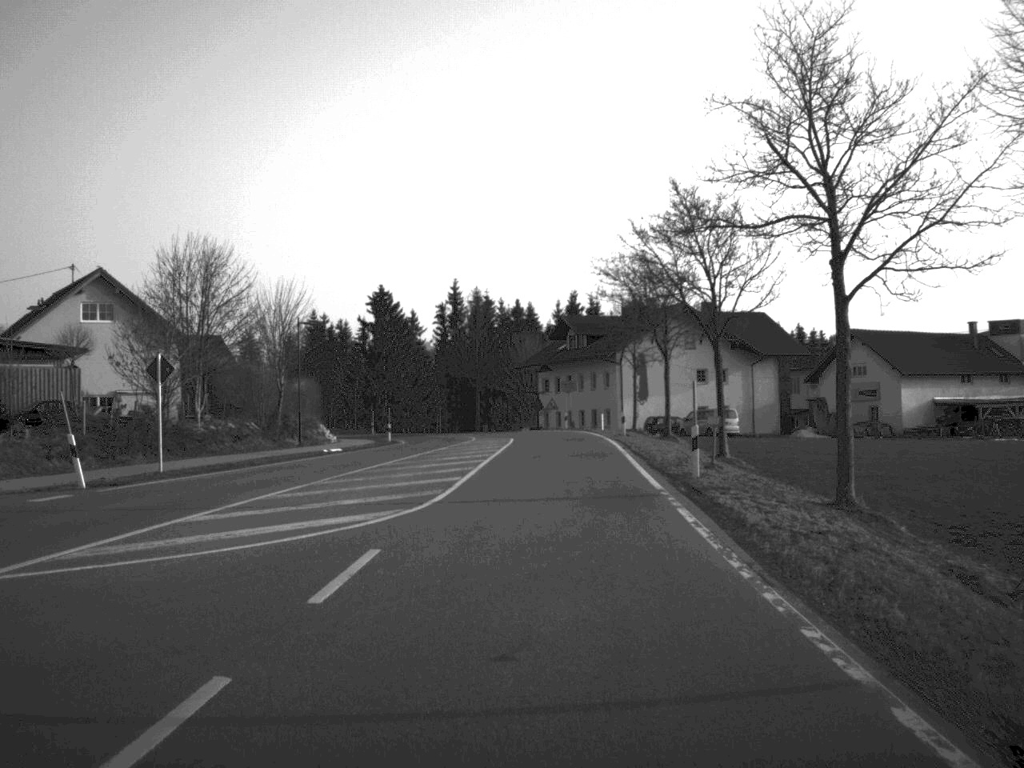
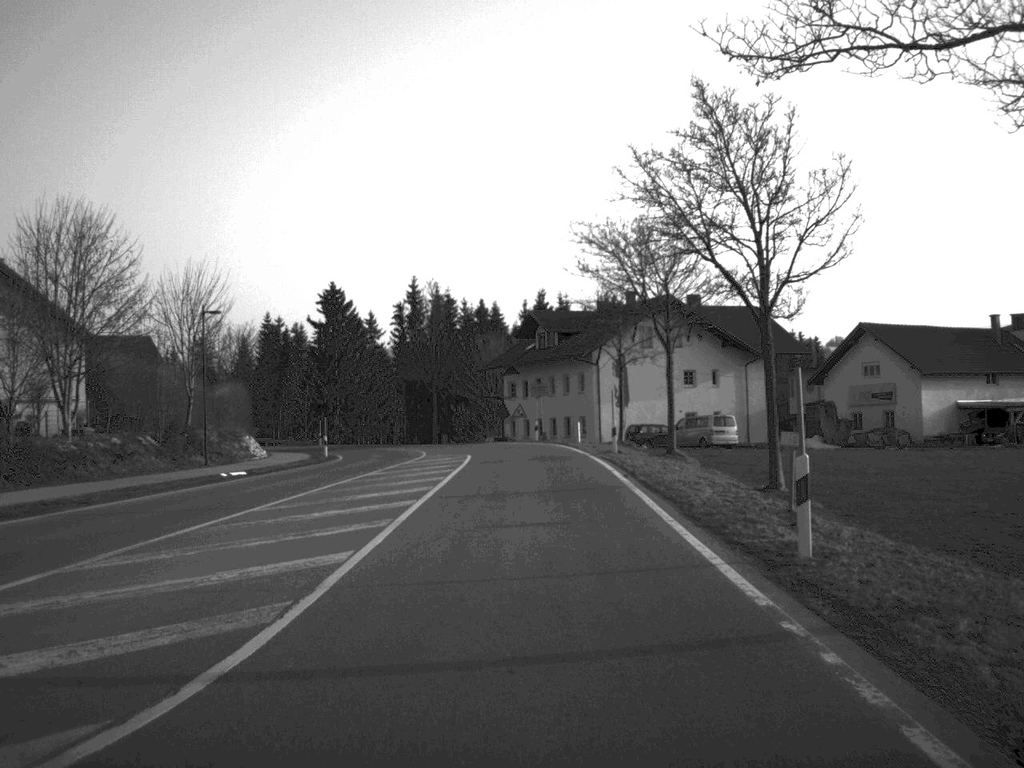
(+0.2, +11.7) m; +1°
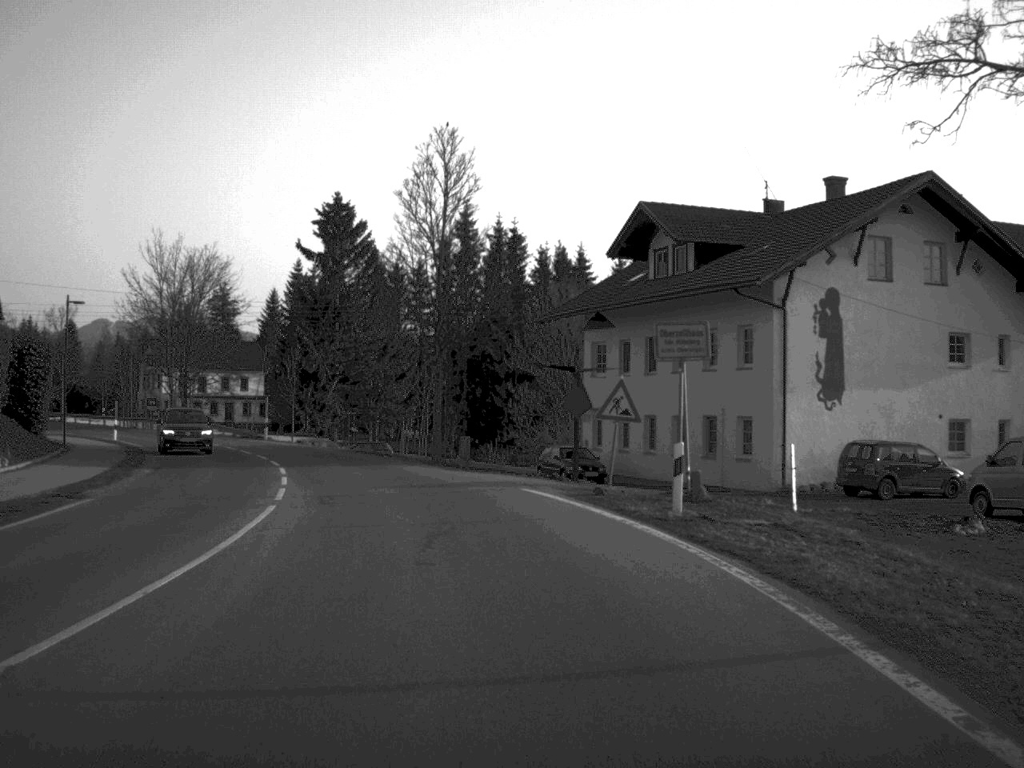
(-0.5, +43.8) m; -4°
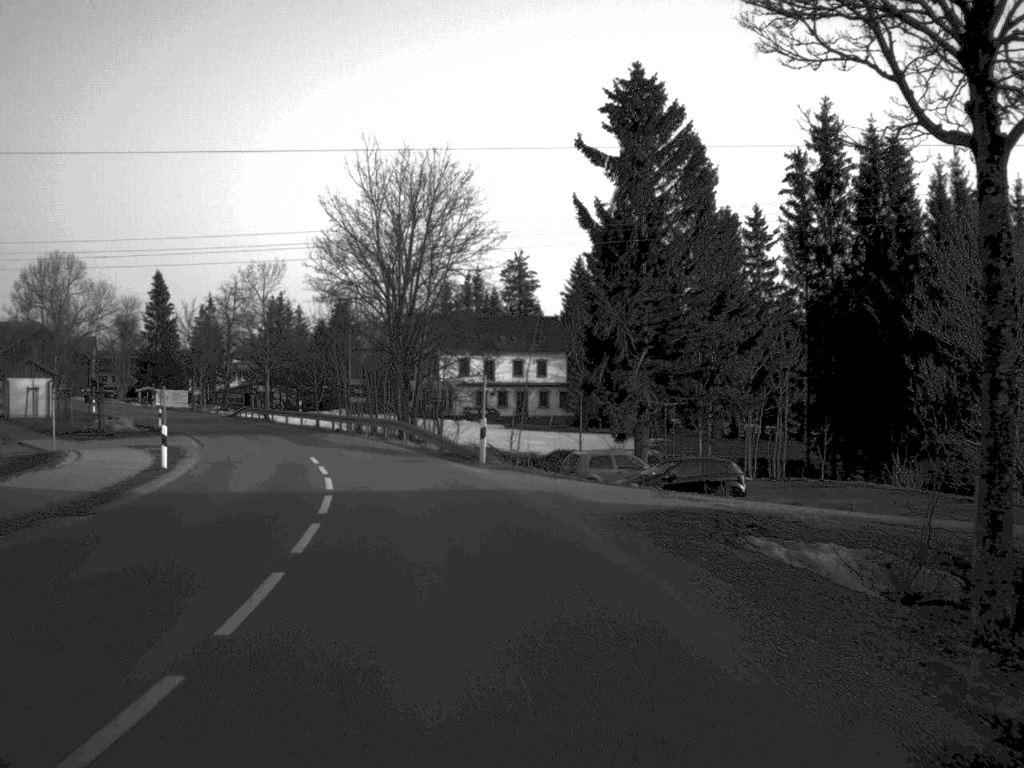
(-3.8, +31.7) m; -15°
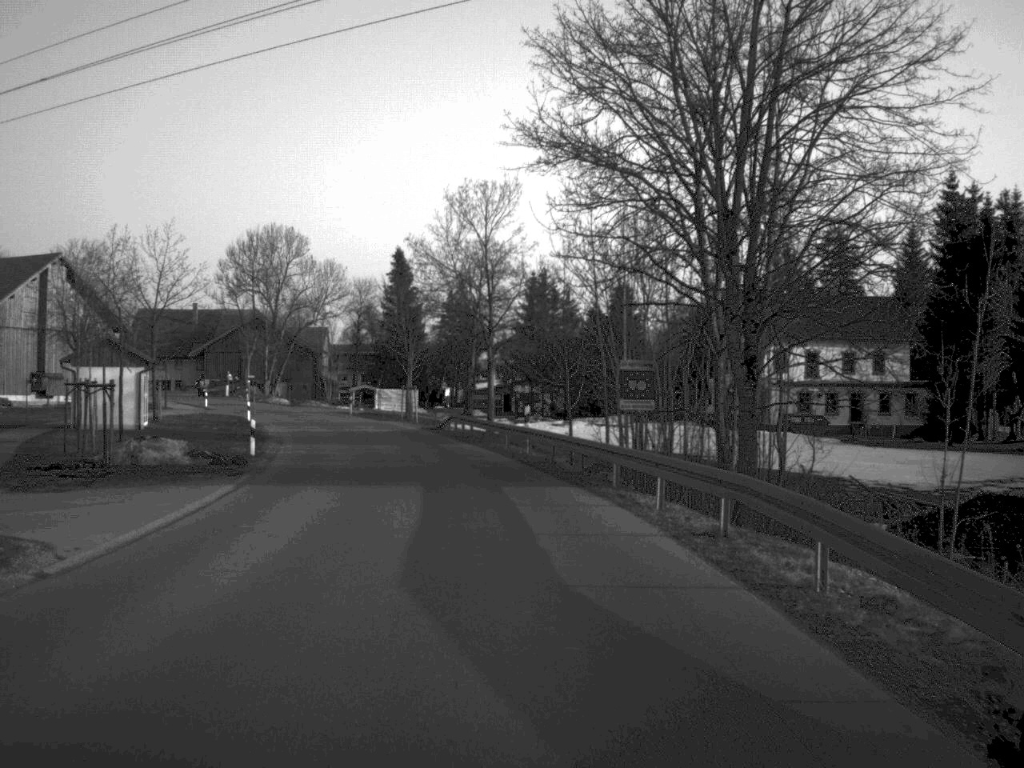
(-3.7, +31.4) m; -12°
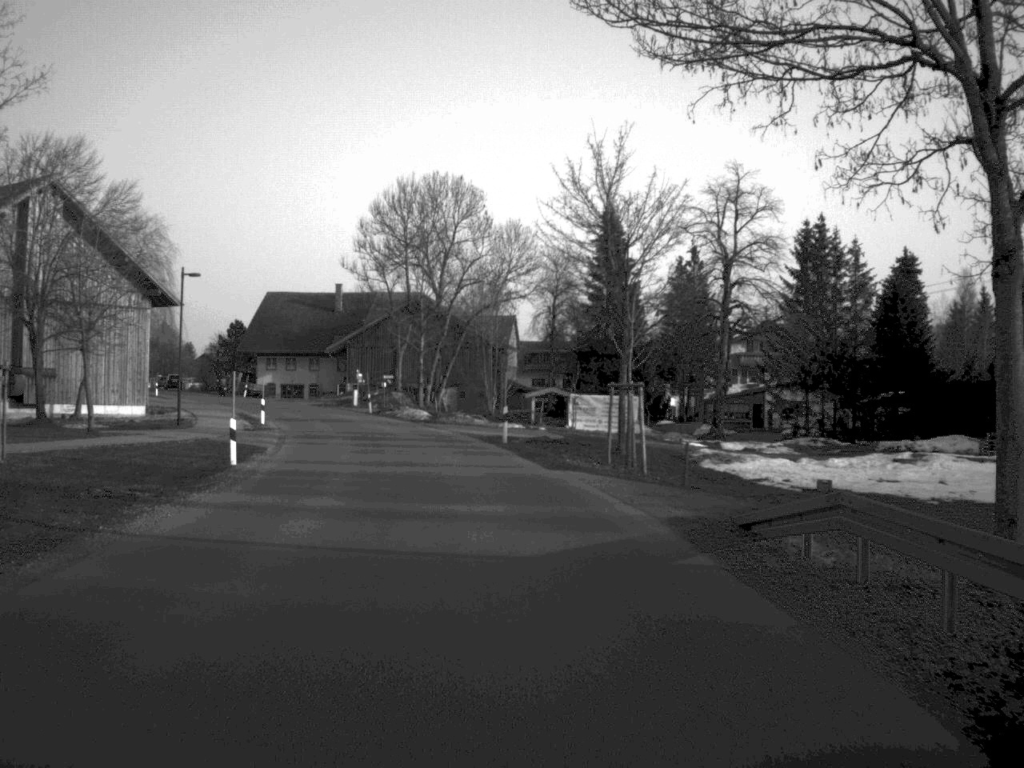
(-3.4, +39.4) m; -9°
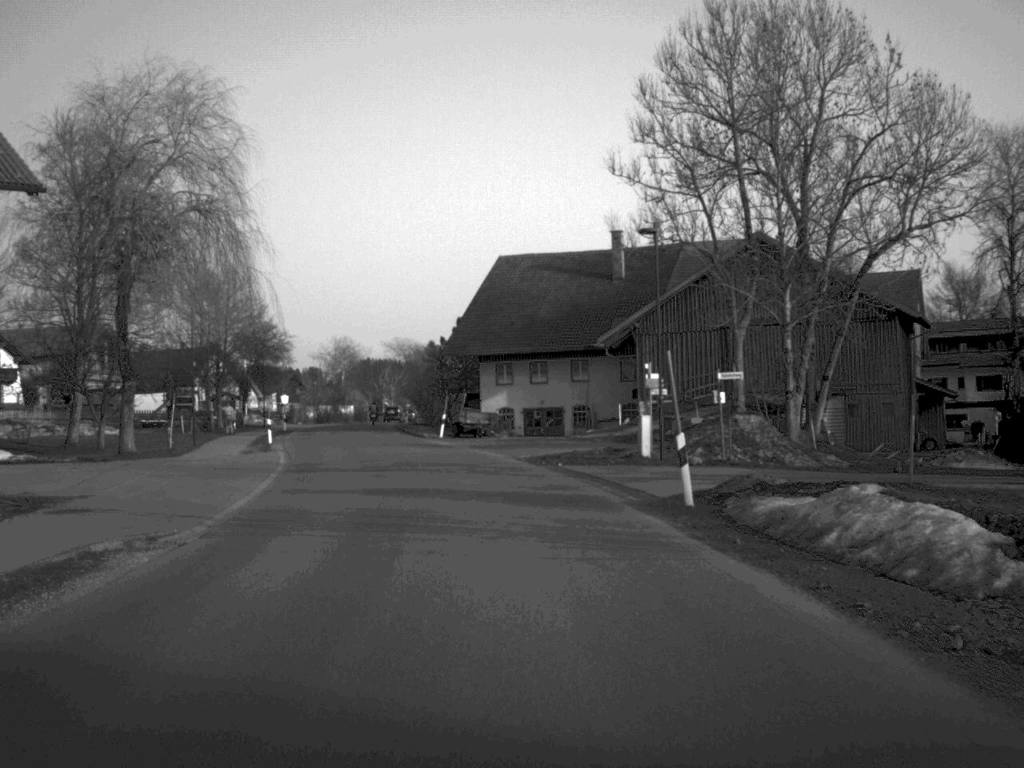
(-6.0, +51.4) m; -14°
